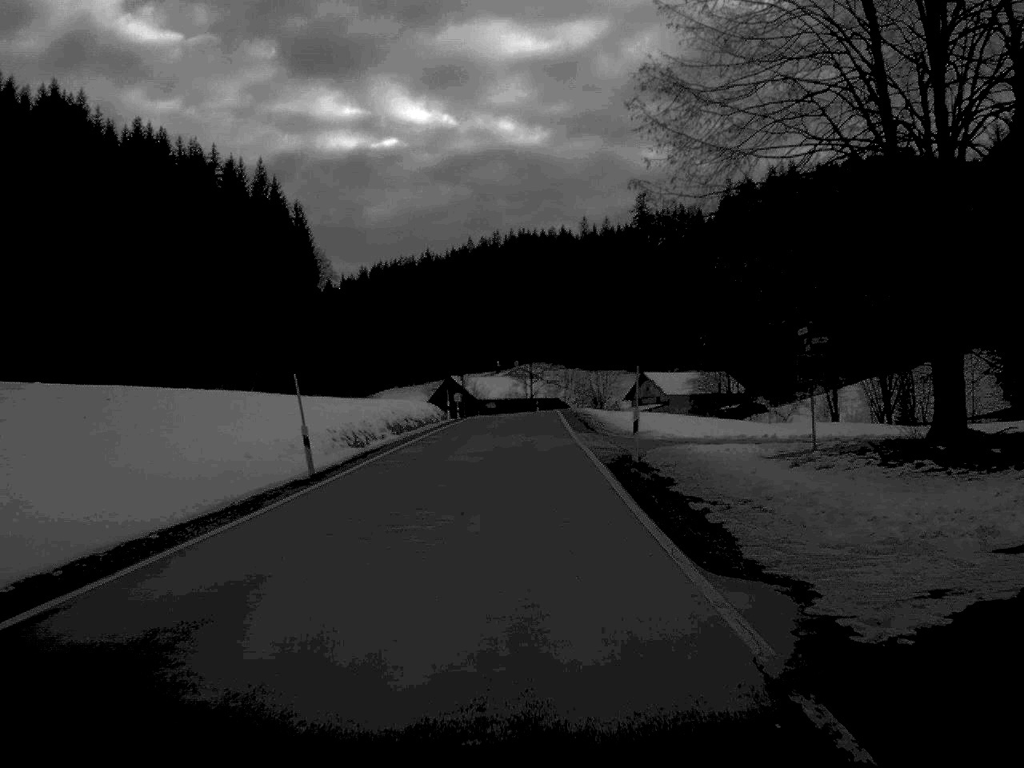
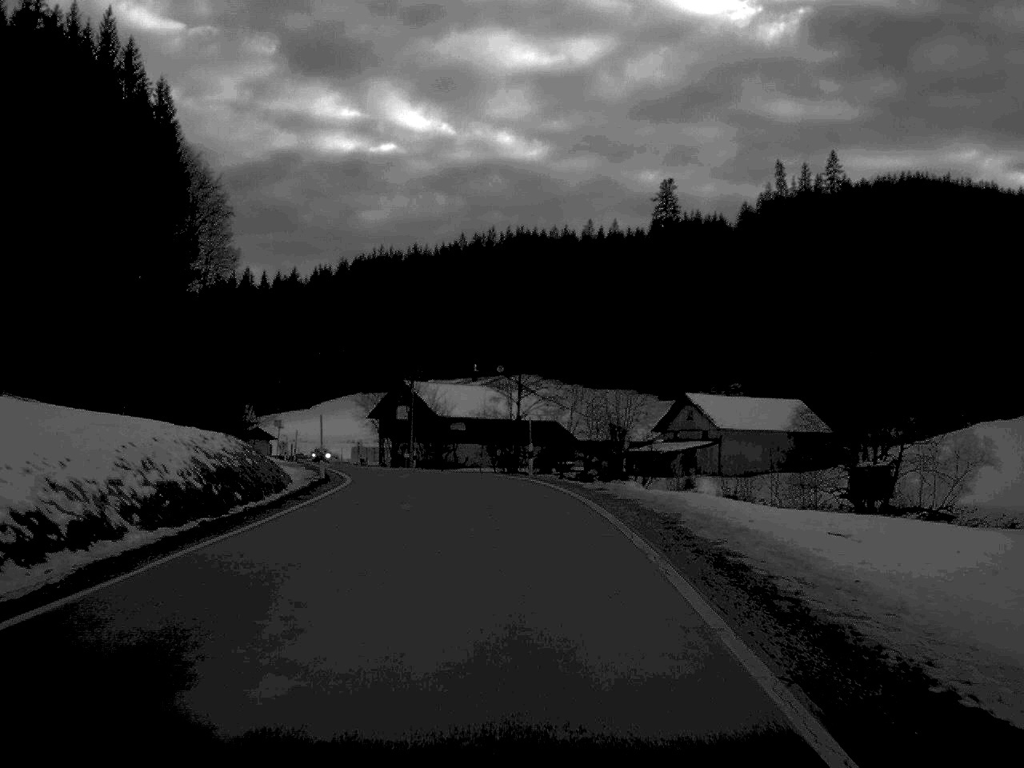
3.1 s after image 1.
(+0.3, +65.2) m; 0°
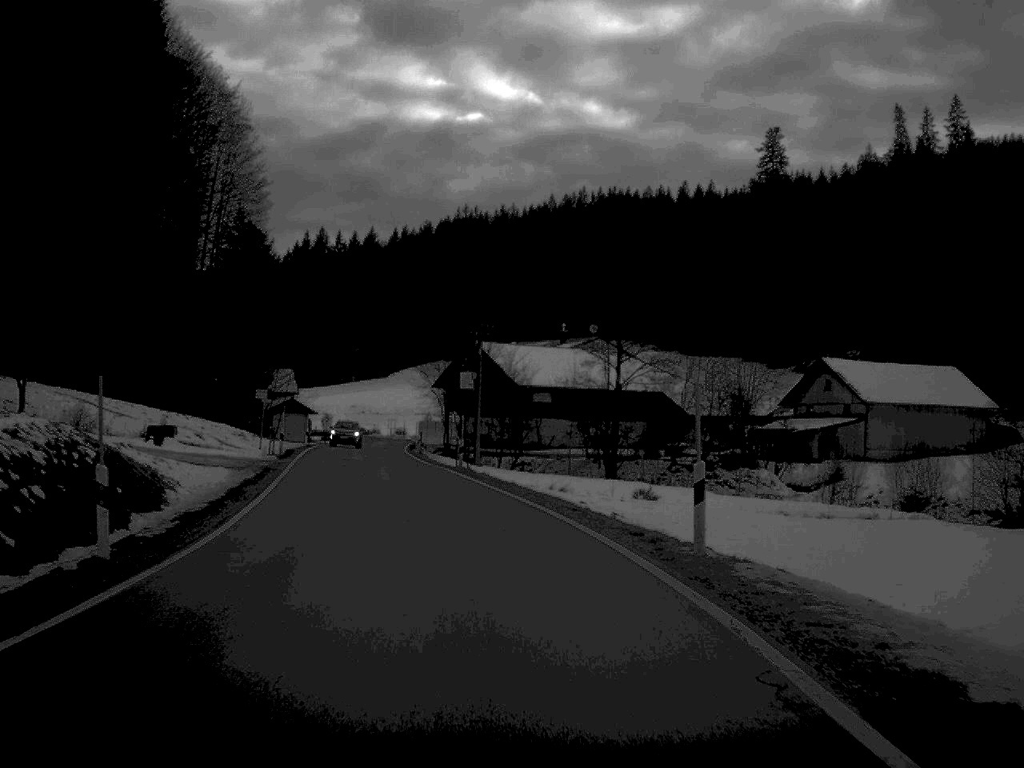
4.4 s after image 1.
(-0.8, +26.4) m; -4°
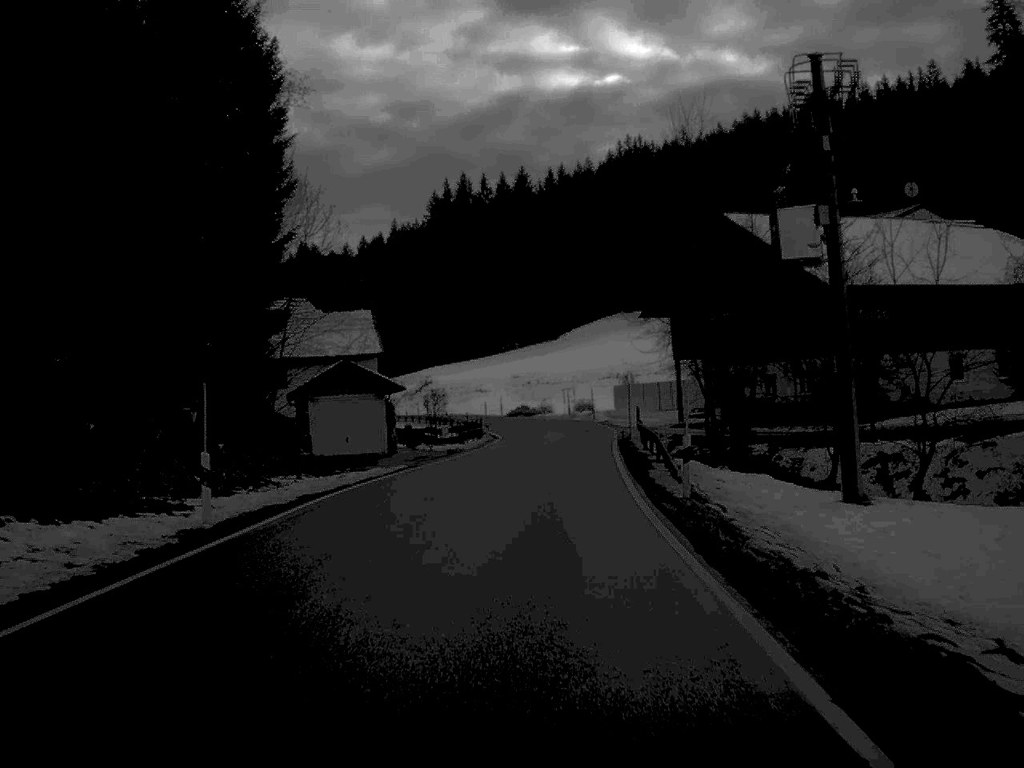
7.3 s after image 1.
(-6.2, +59.5) m; -7°
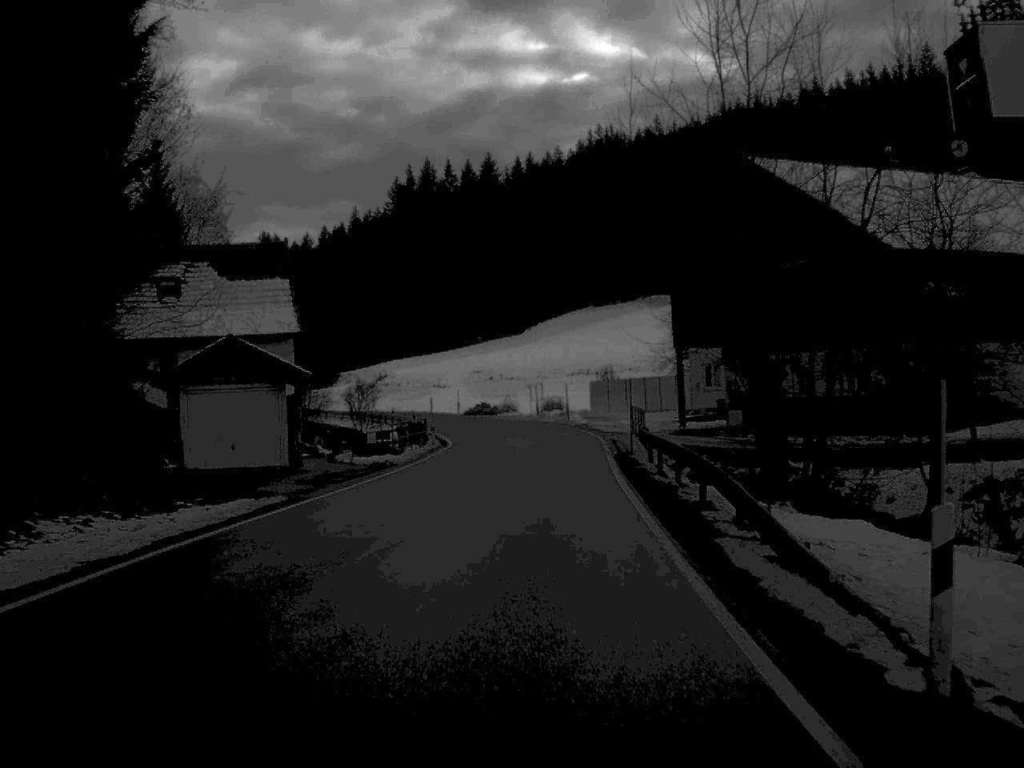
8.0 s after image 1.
(+0.2, +14.1) m; +2°
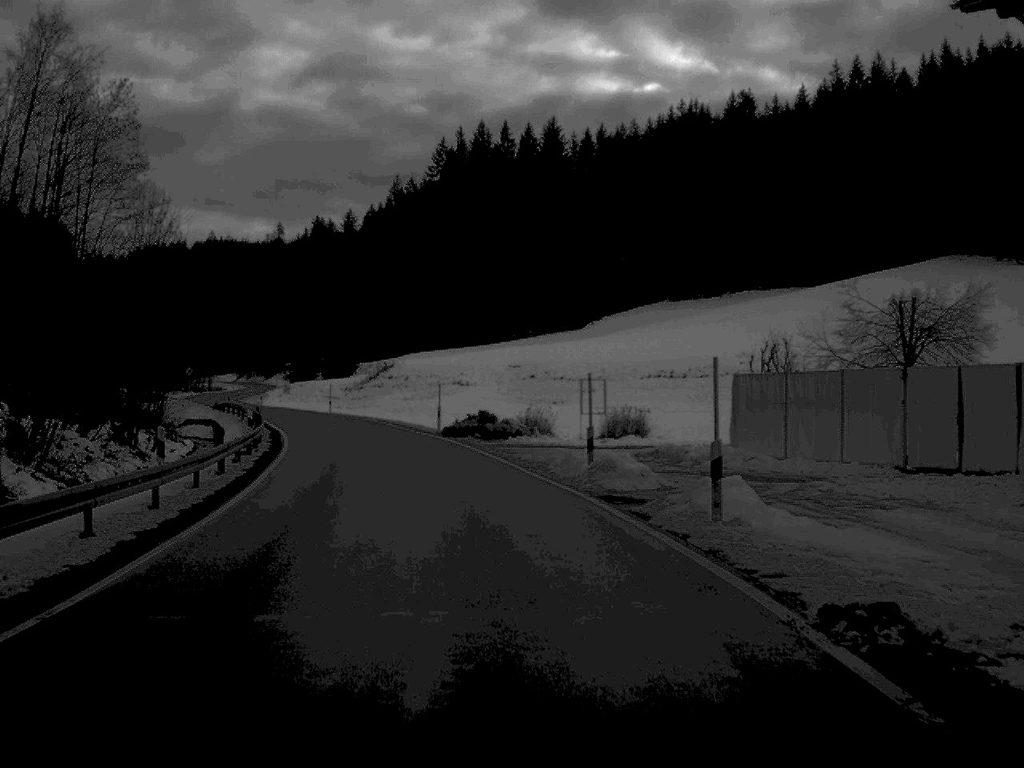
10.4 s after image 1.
(+0.4, +47.5) m; -3°
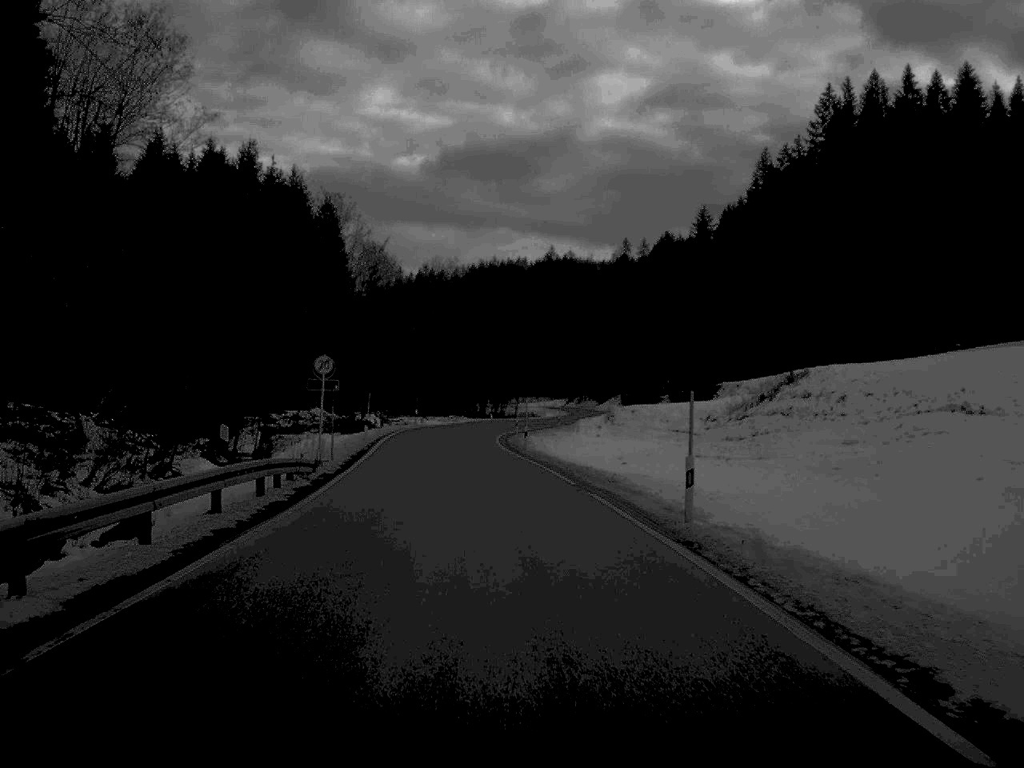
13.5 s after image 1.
(-9.8, +64.8) m; -16°
